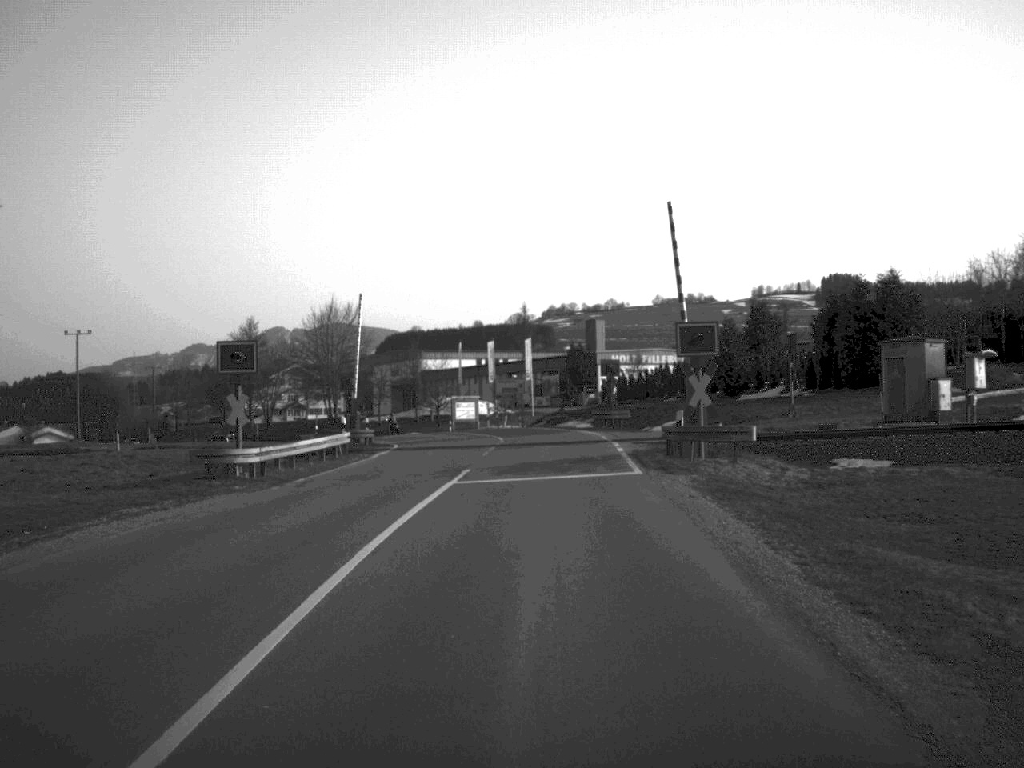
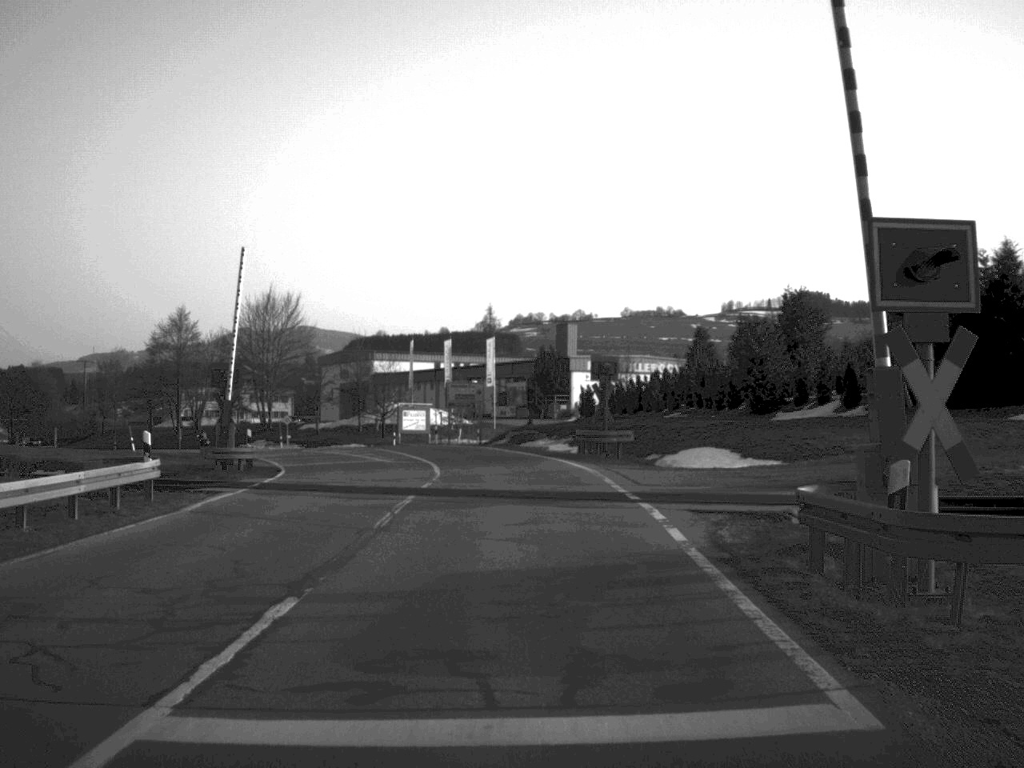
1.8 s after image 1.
(+0.3, +17.9) m; +2°
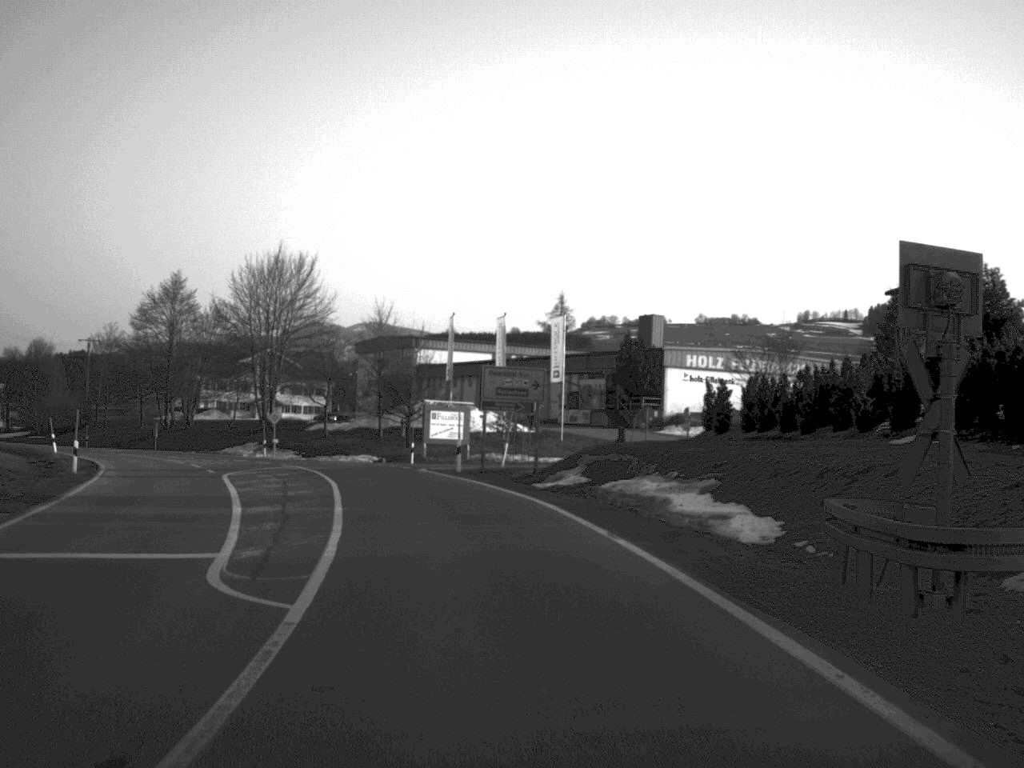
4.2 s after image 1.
(-0.5, +28.6) m; -3°
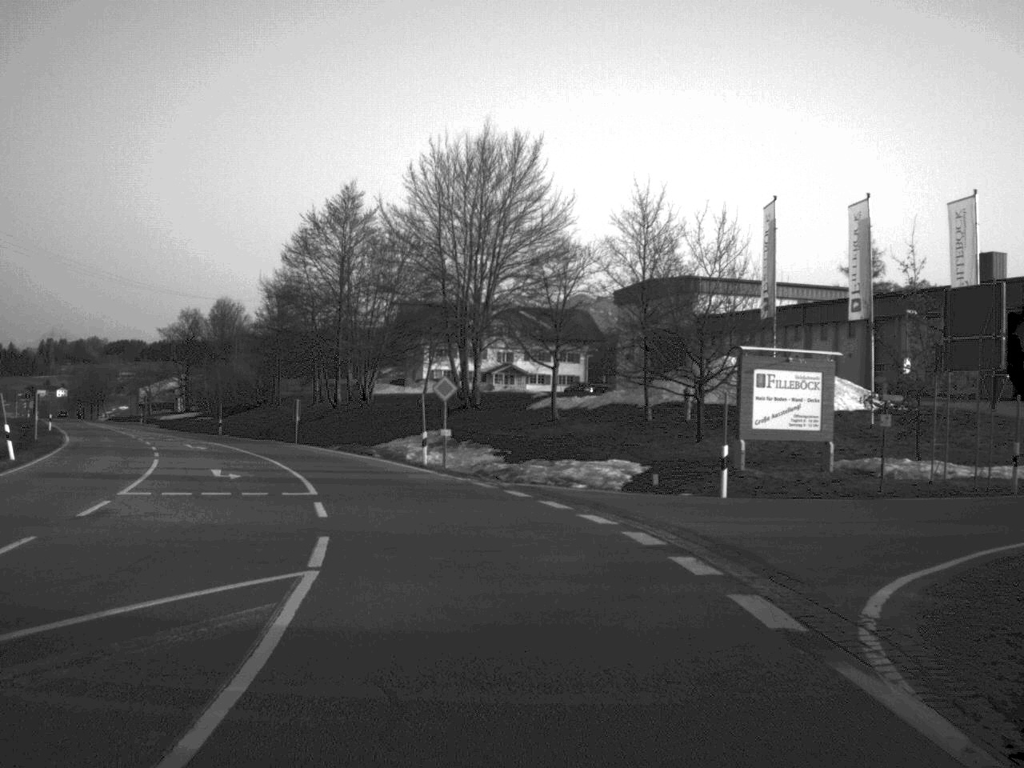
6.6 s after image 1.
(-3.6, +35.1) m; -12°
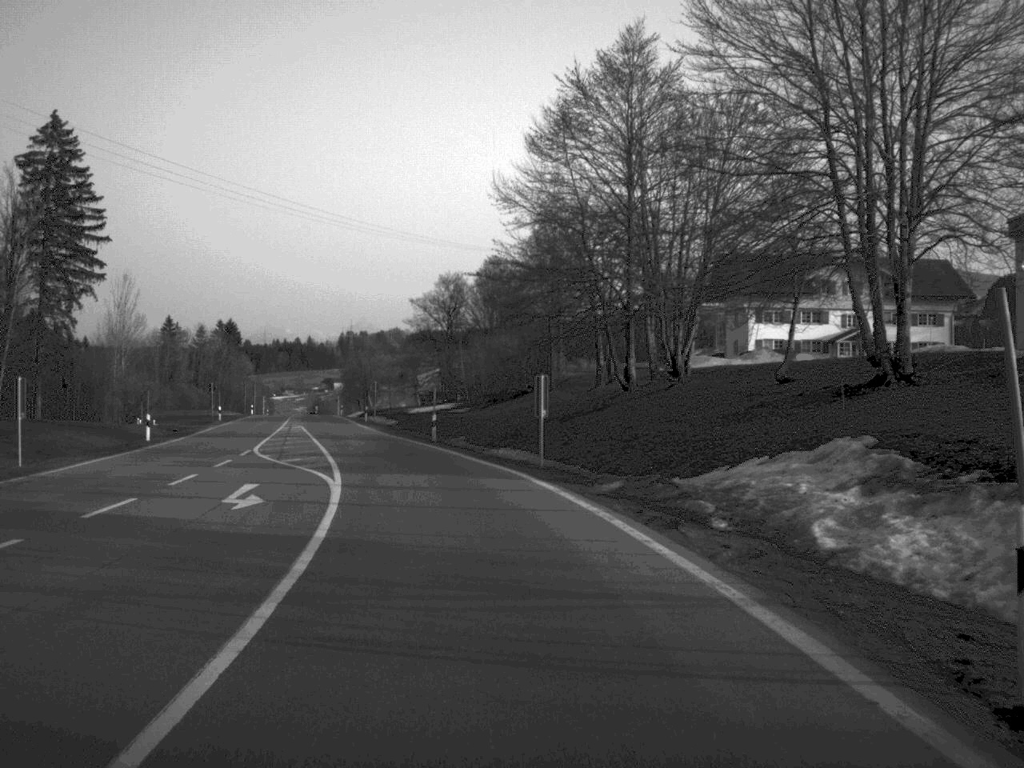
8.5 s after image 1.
(-3.8, +31.5) m; -14°
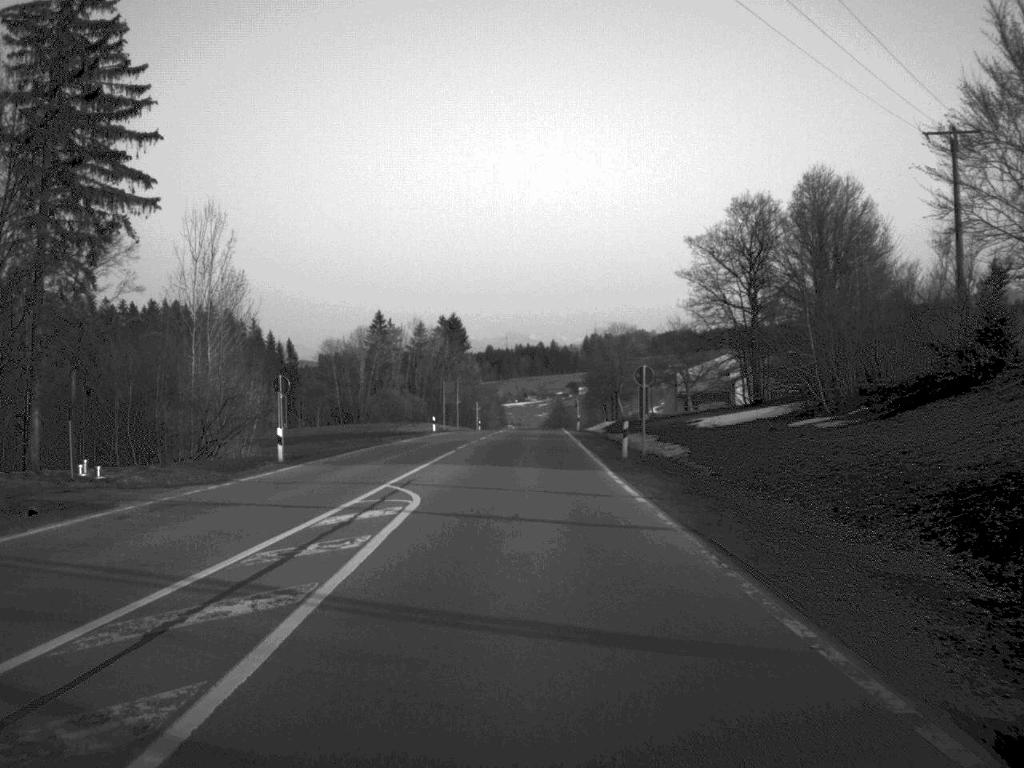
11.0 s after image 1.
(-6.0, +47.4) m; -11°
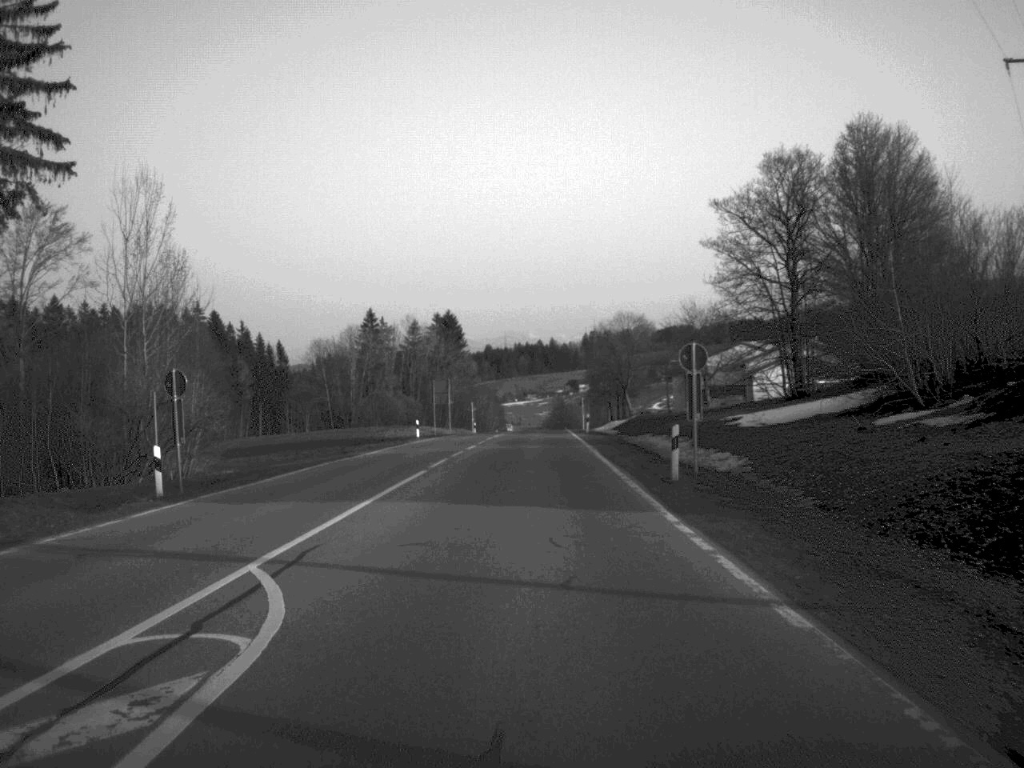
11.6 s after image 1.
(0.0, +11.9) m; 0°
